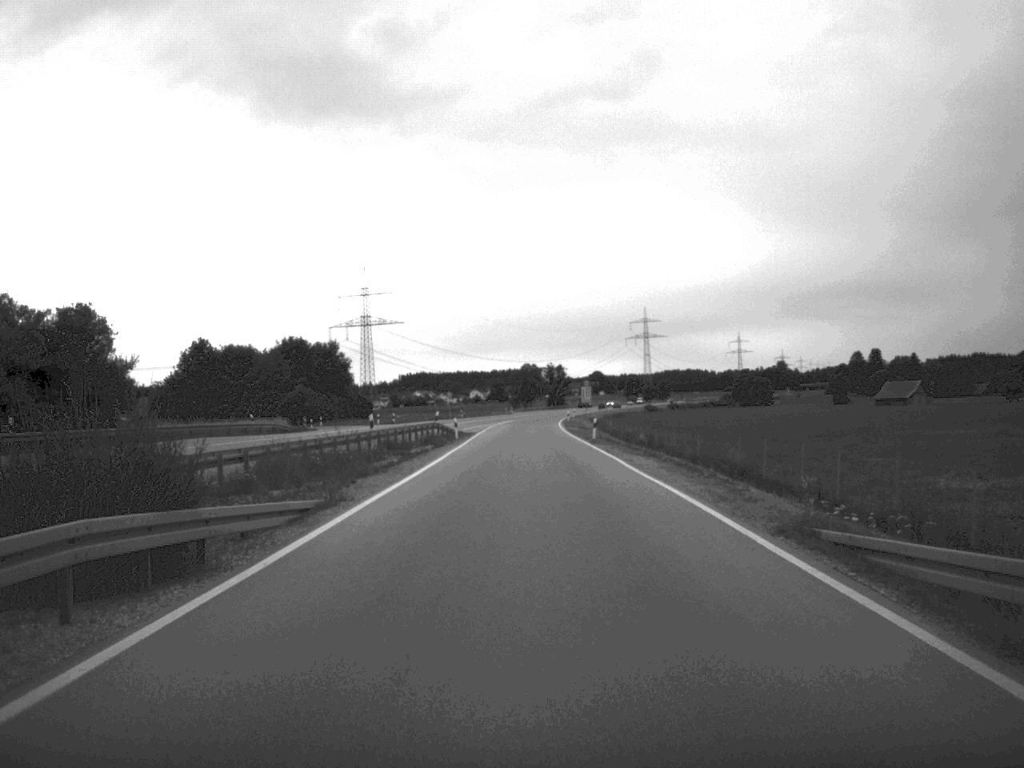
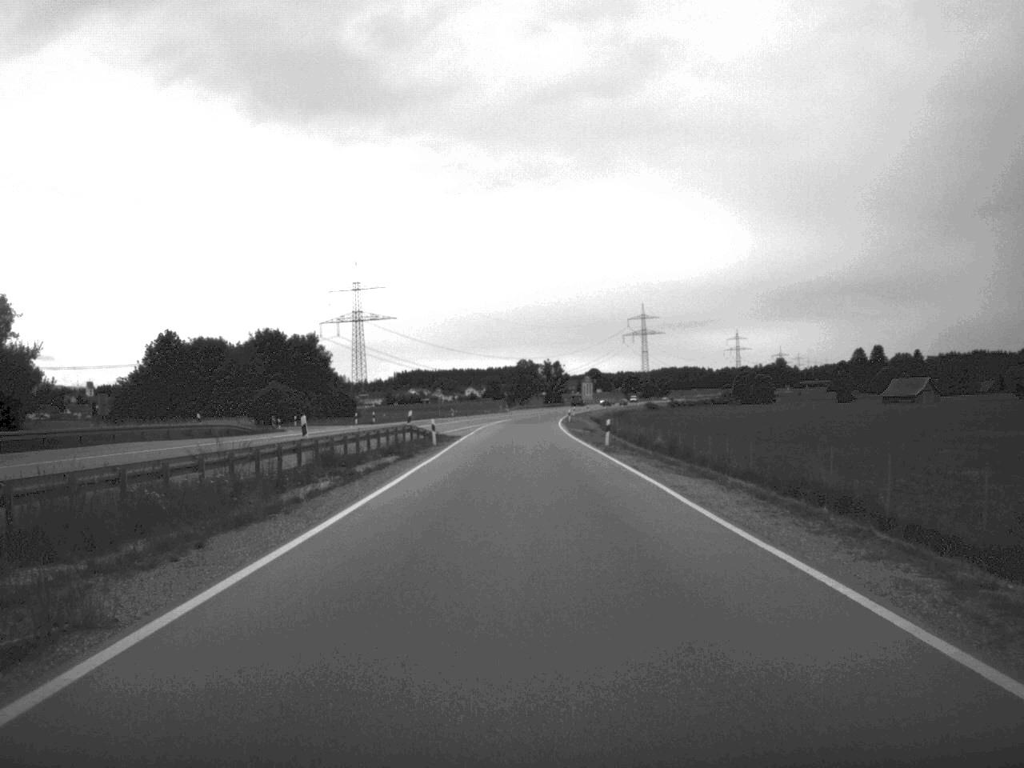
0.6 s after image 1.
(0.0, +12.5) m; 0°
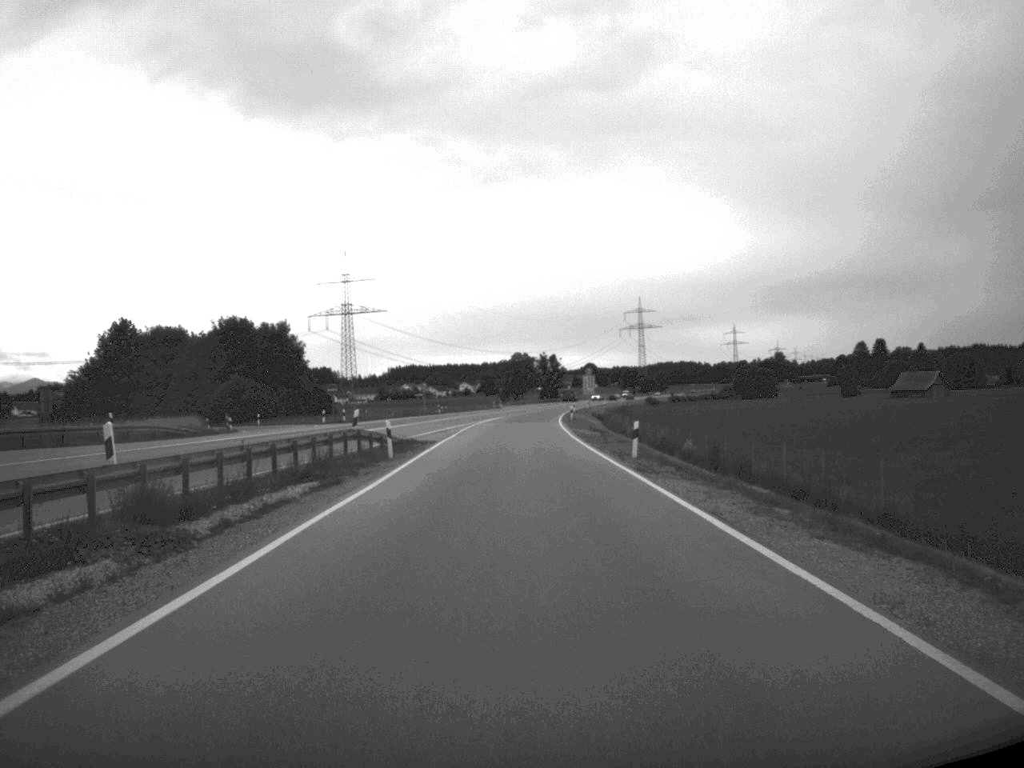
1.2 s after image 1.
(0.0, +14.3) m; 0°
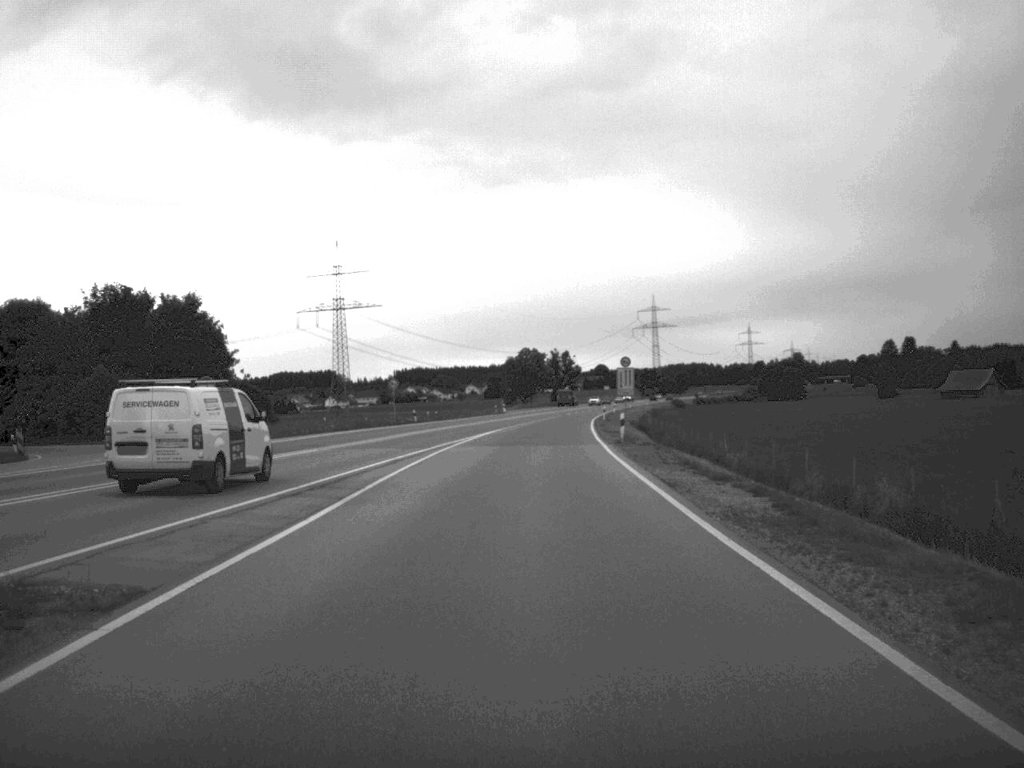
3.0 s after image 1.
(-0.2, +38.1) m; 0°
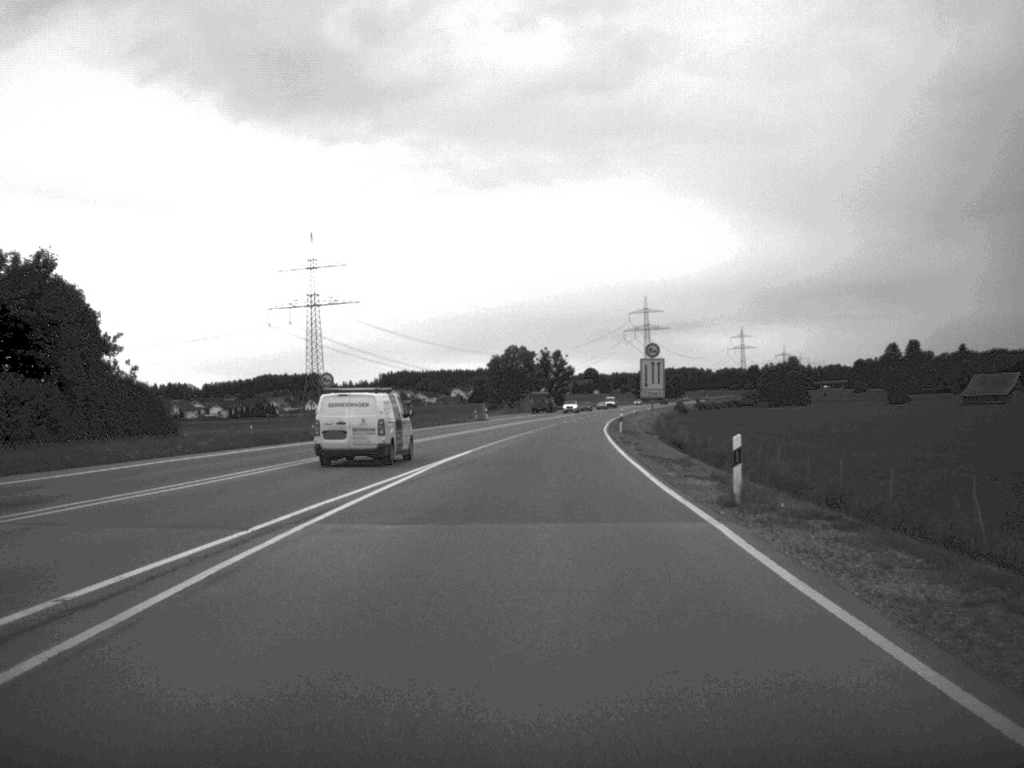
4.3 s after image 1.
(+0.1, +26.9) m; +1°
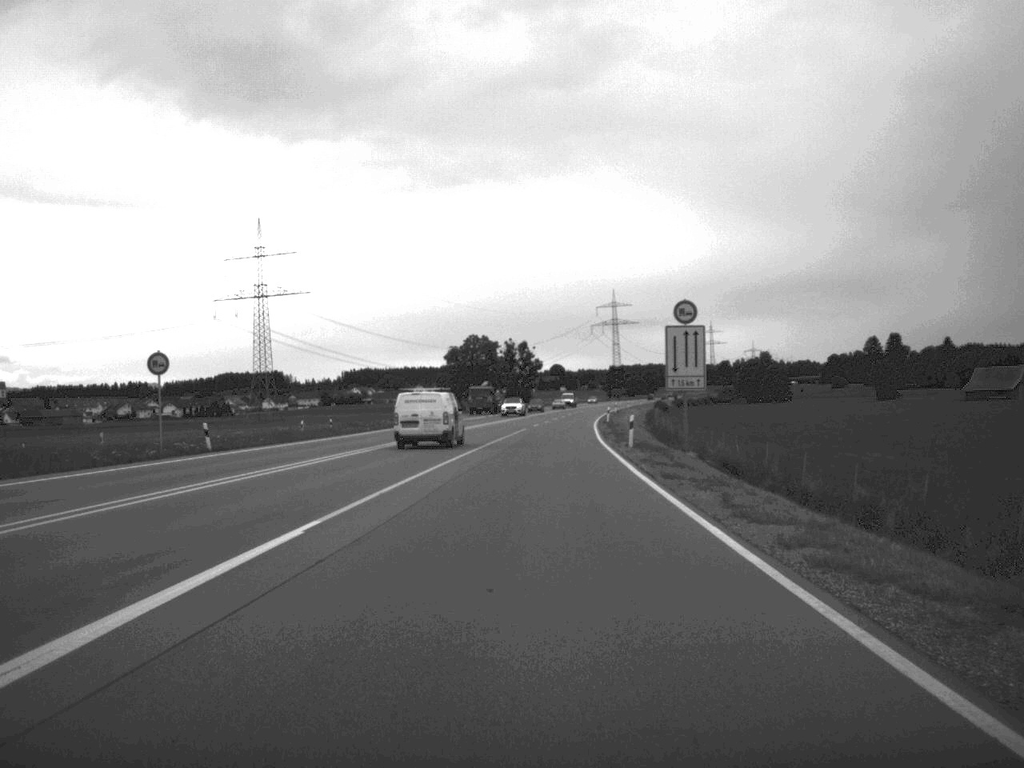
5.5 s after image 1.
(+0.4, +25.8) m; +1°
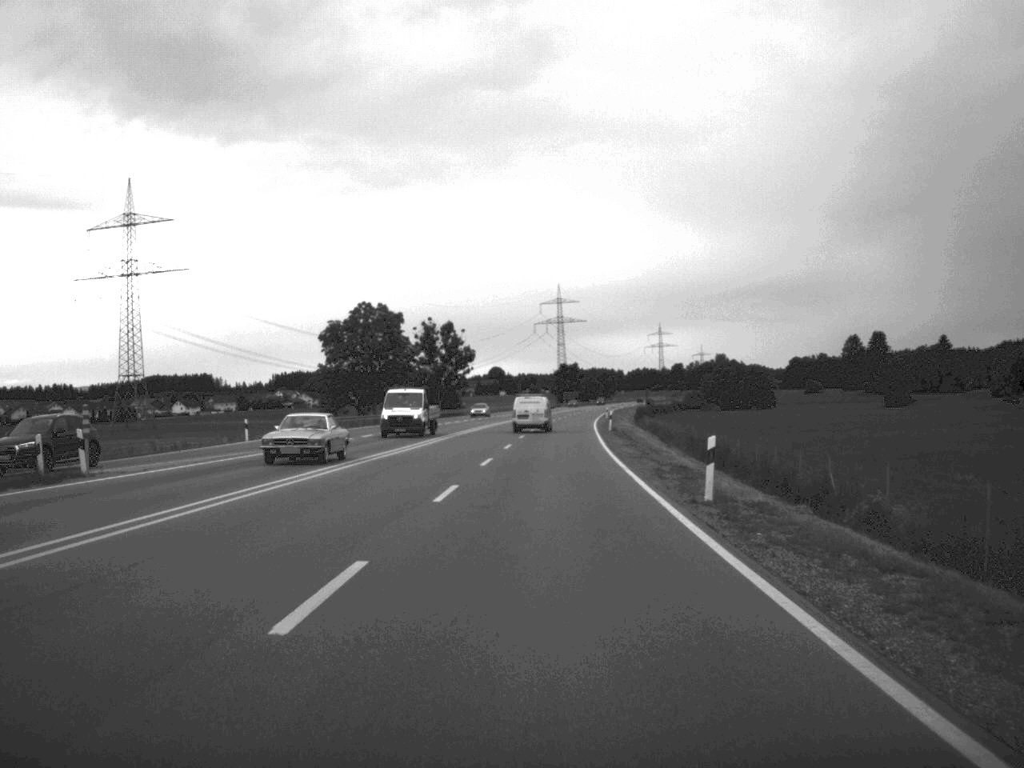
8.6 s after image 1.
(+1.6, +68.7) m; +3°
